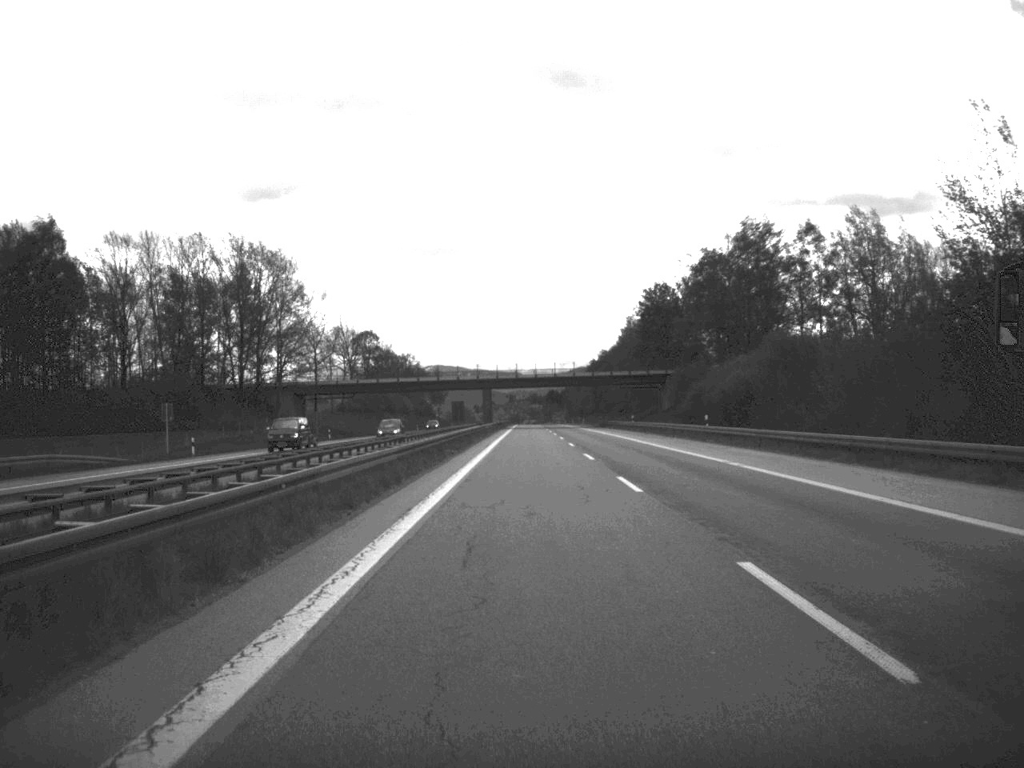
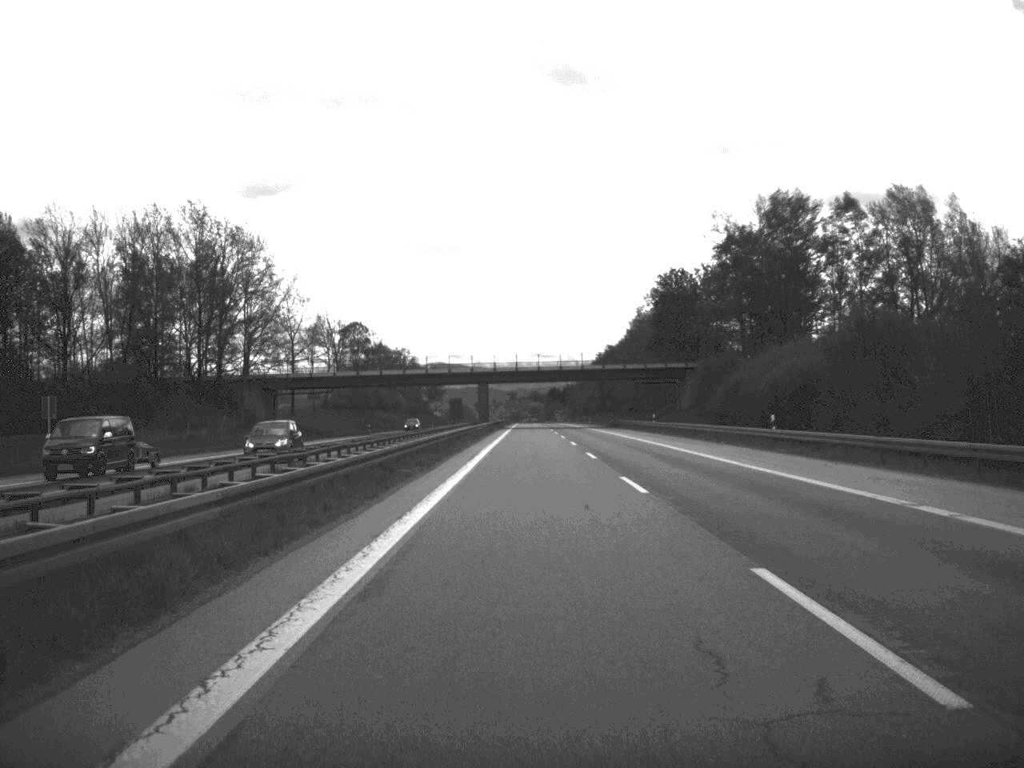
(0.0, +18.5) m; 0°
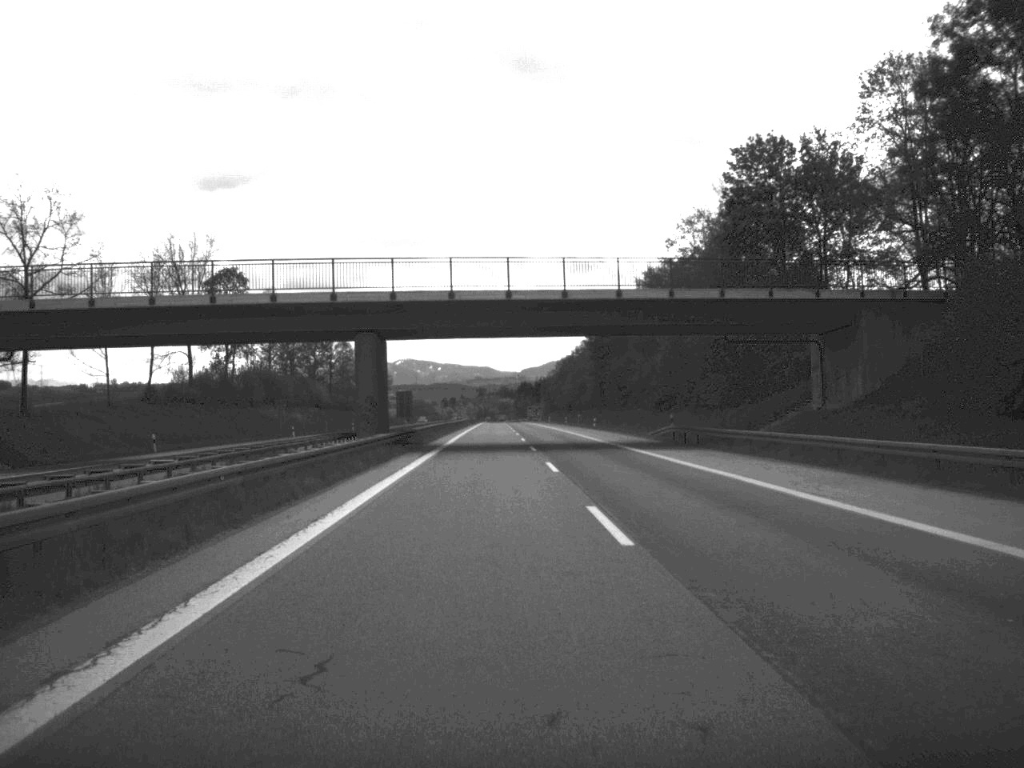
(+0.7, +80.7) m; +1°
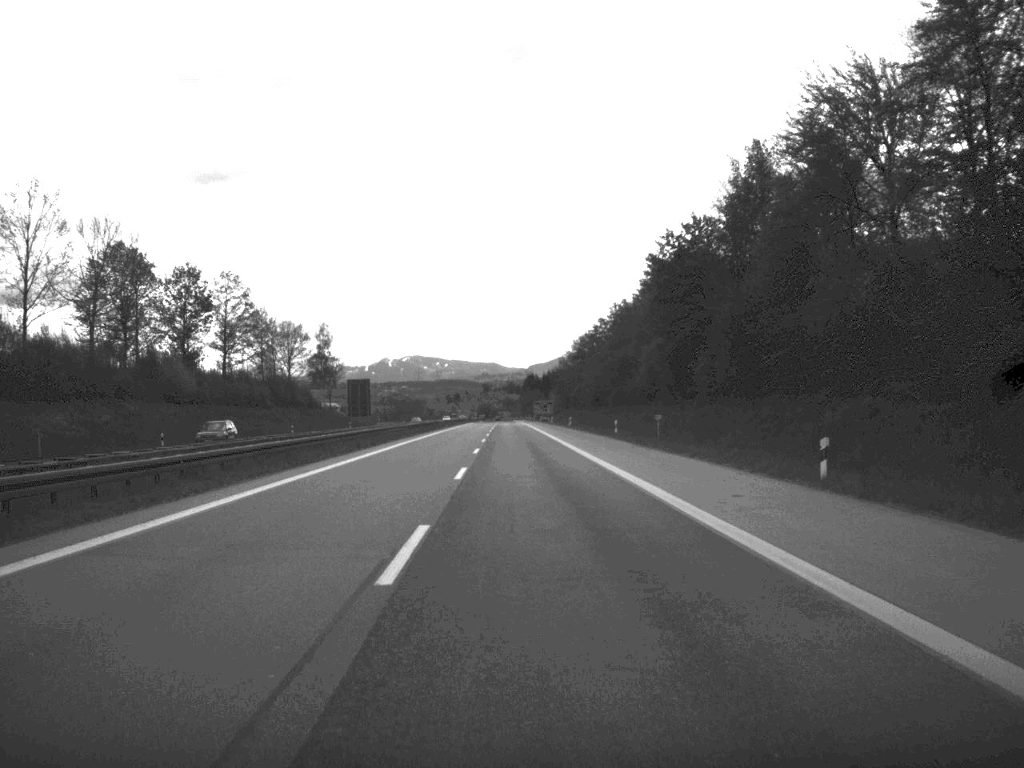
(+0.2, +91.9) m; -1°
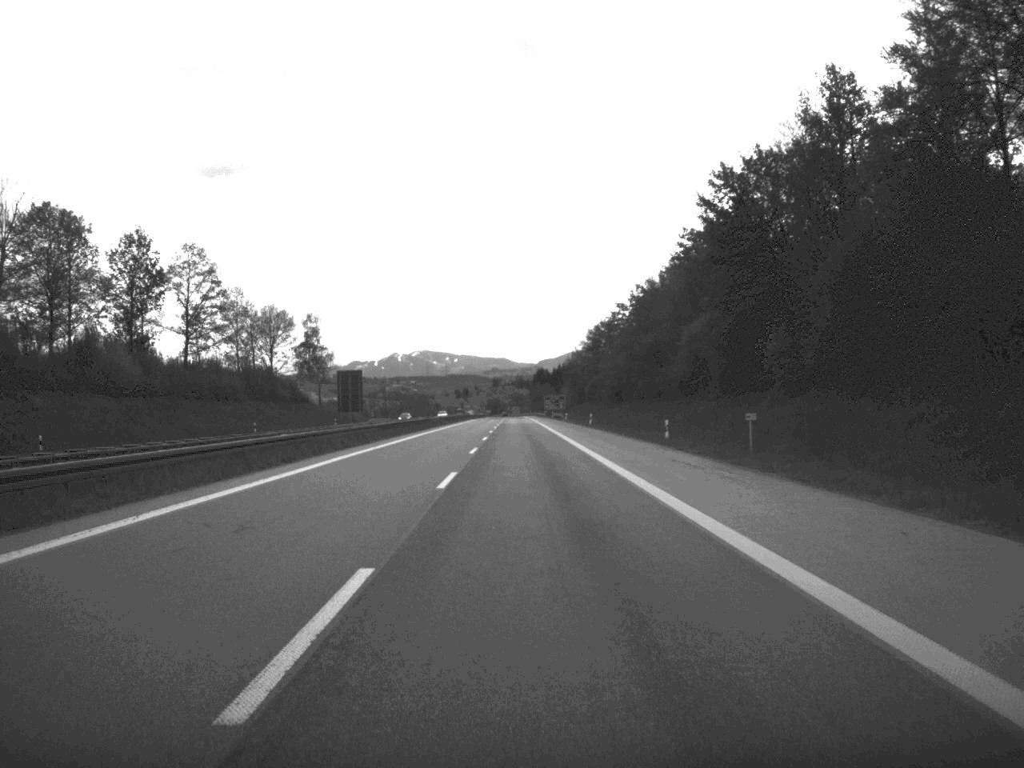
(-0.1, +22.8) m; 0°
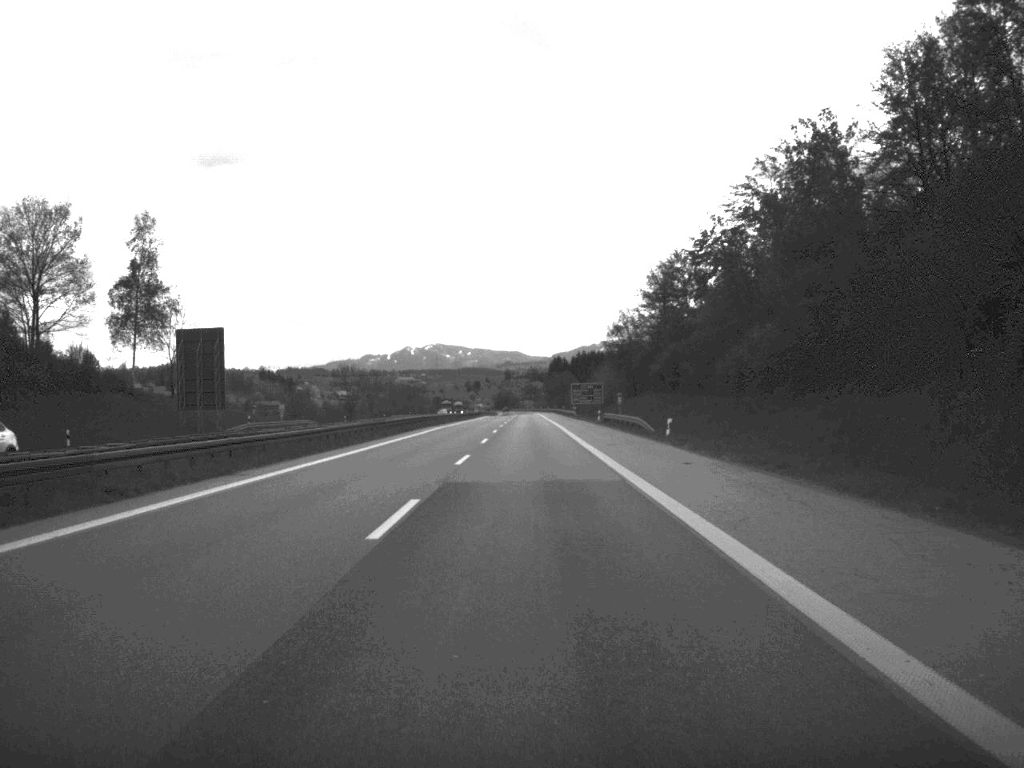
(-0.8, +98.1) m; -1°
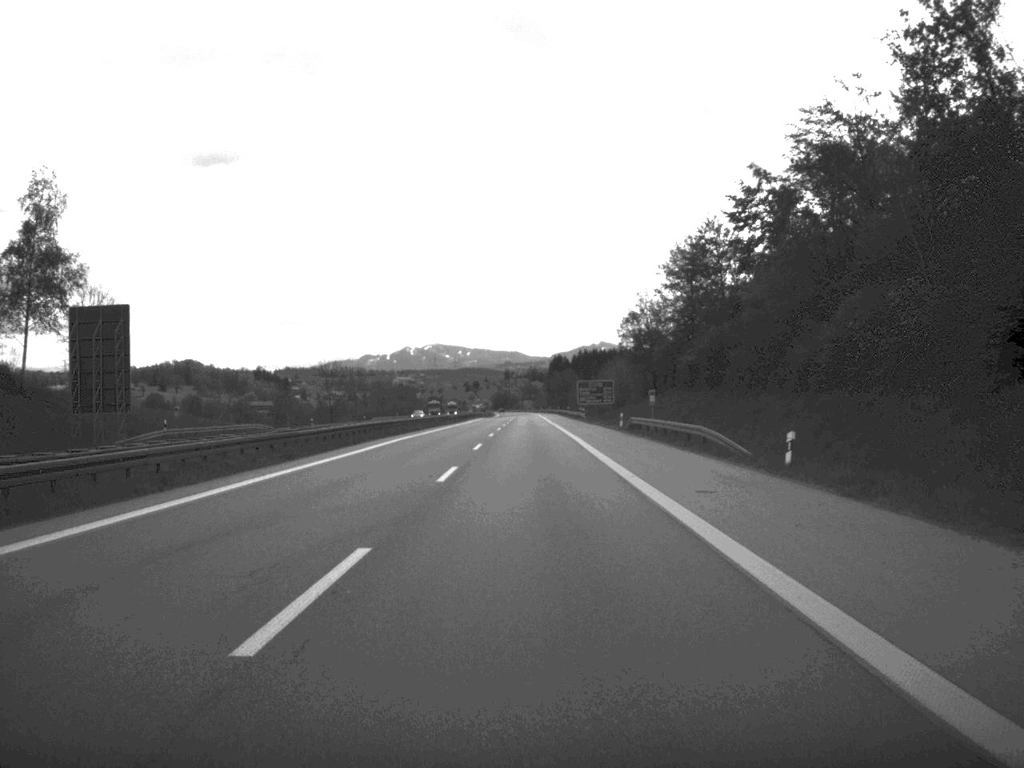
(0.0, +24.4) m; 0°
